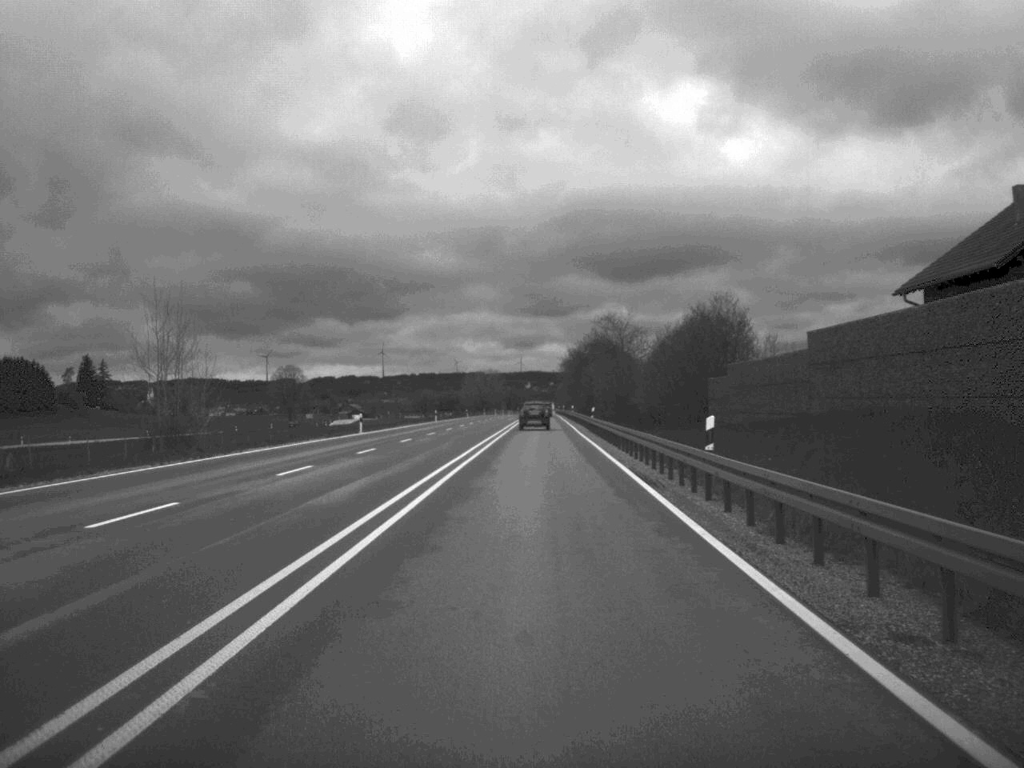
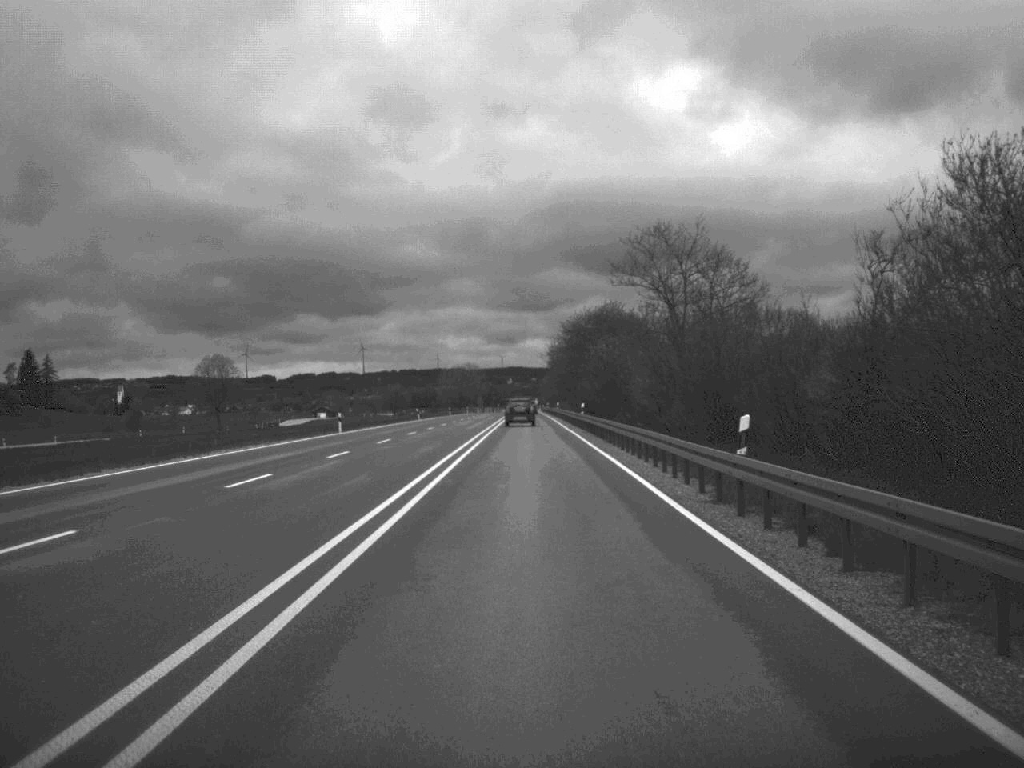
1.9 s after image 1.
(+0.3, +51.9) m; +1°
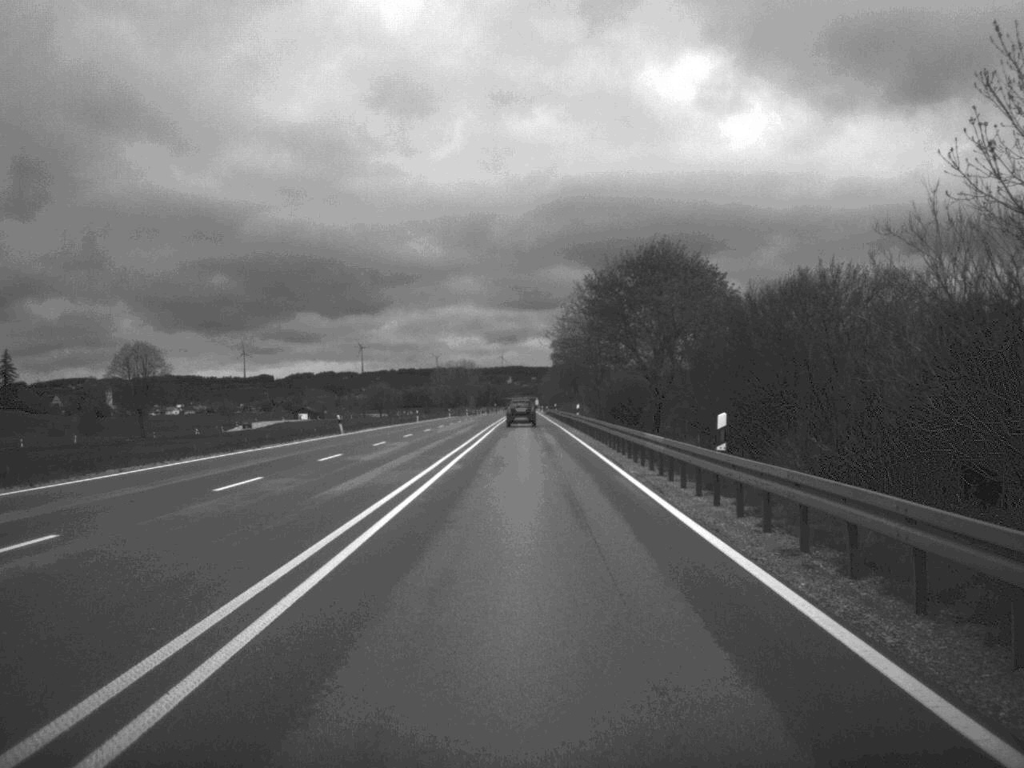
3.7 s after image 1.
(+0.1, +48.0) m; 0°
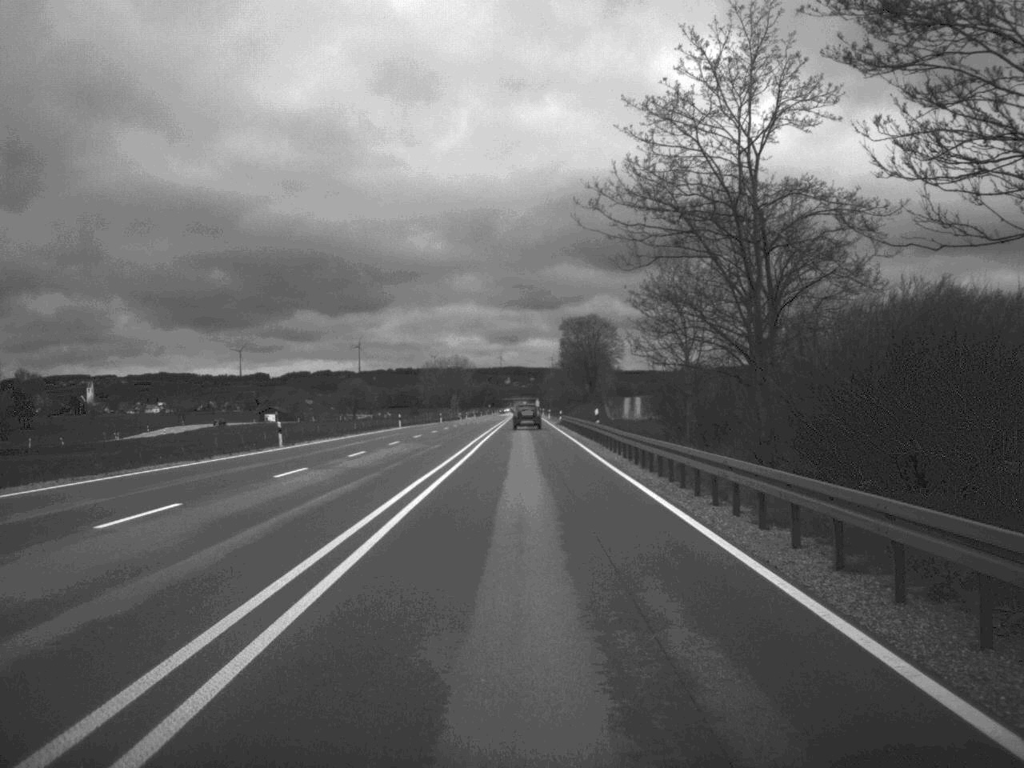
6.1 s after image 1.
(-0.2, +66.2) m; 0°
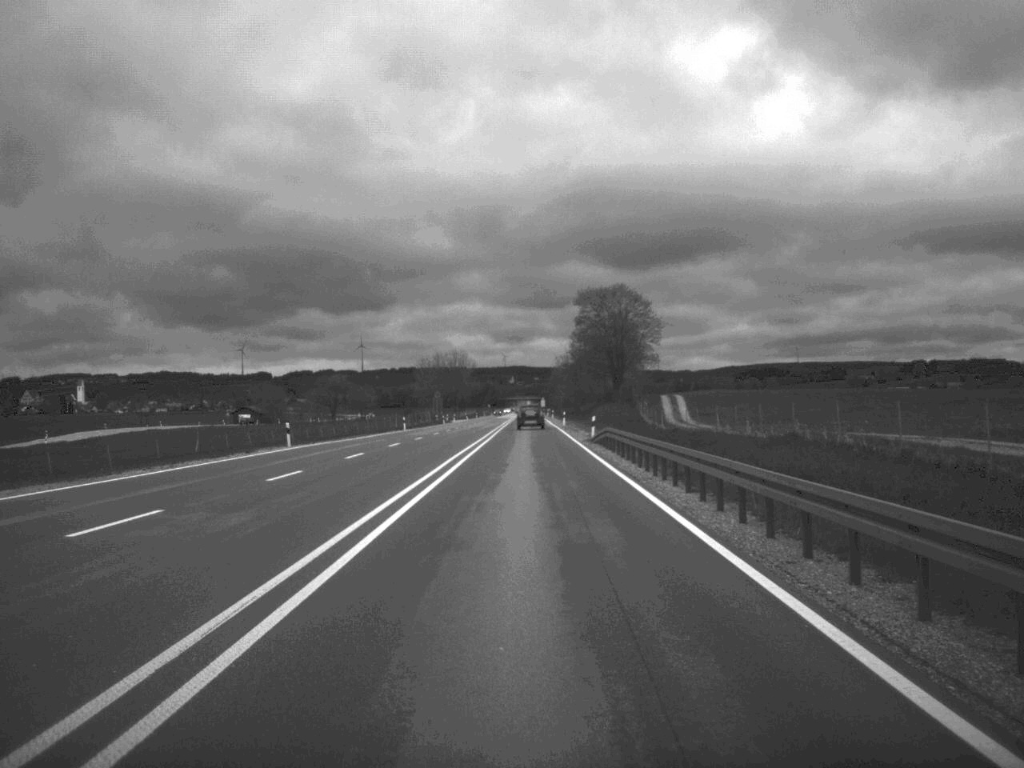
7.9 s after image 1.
(0.0, +48.3) m; 0°
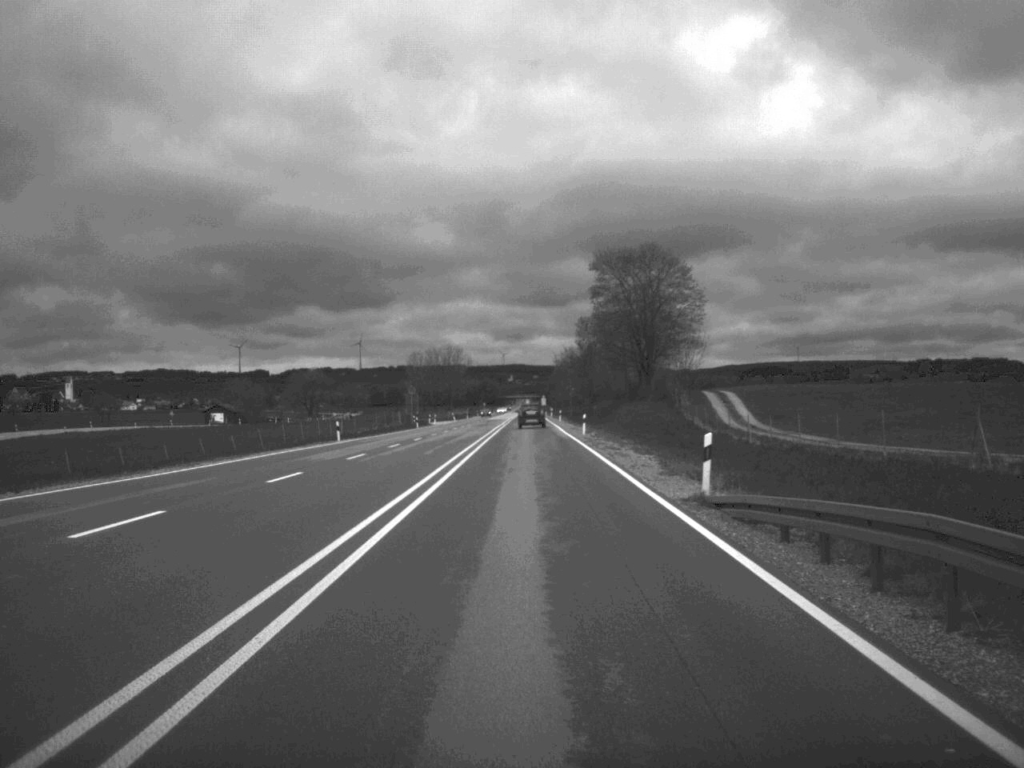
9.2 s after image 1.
(0.0, +35.9) m; 0°
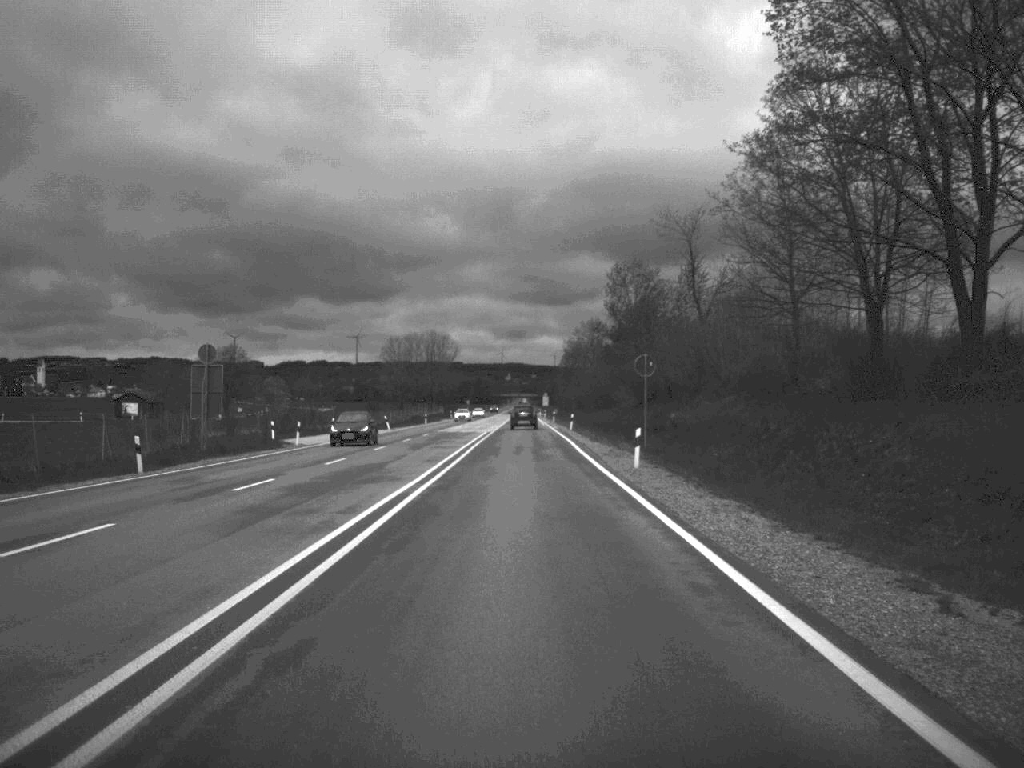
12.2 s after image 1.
(+0.1, +82.5) m; 0°
